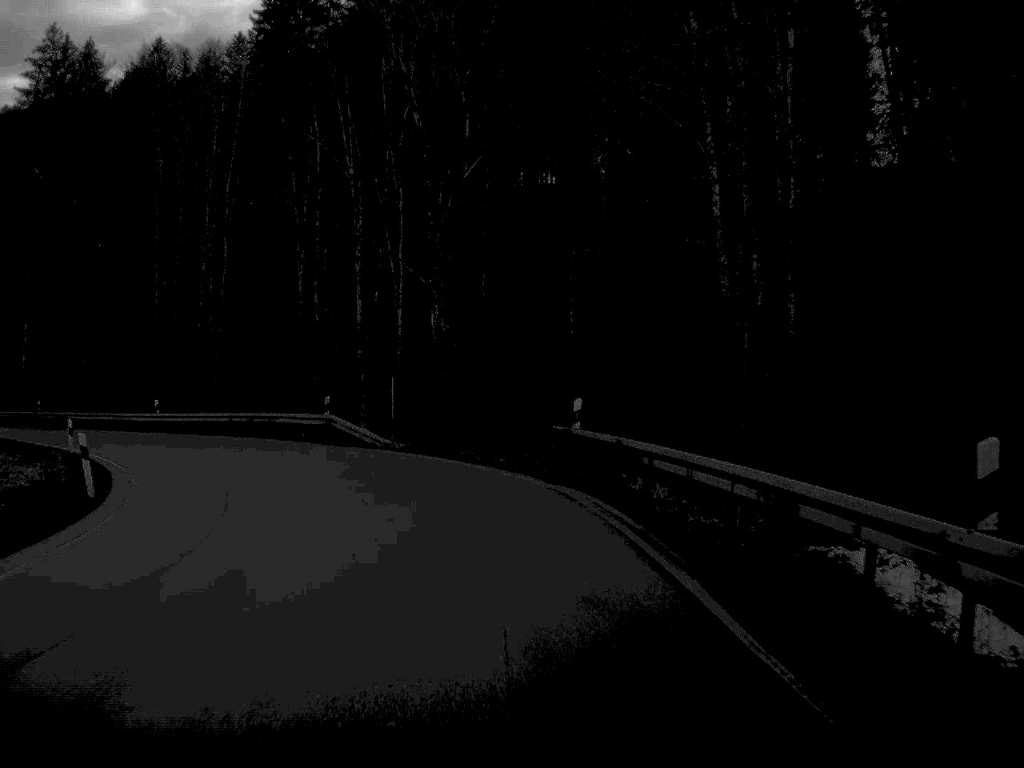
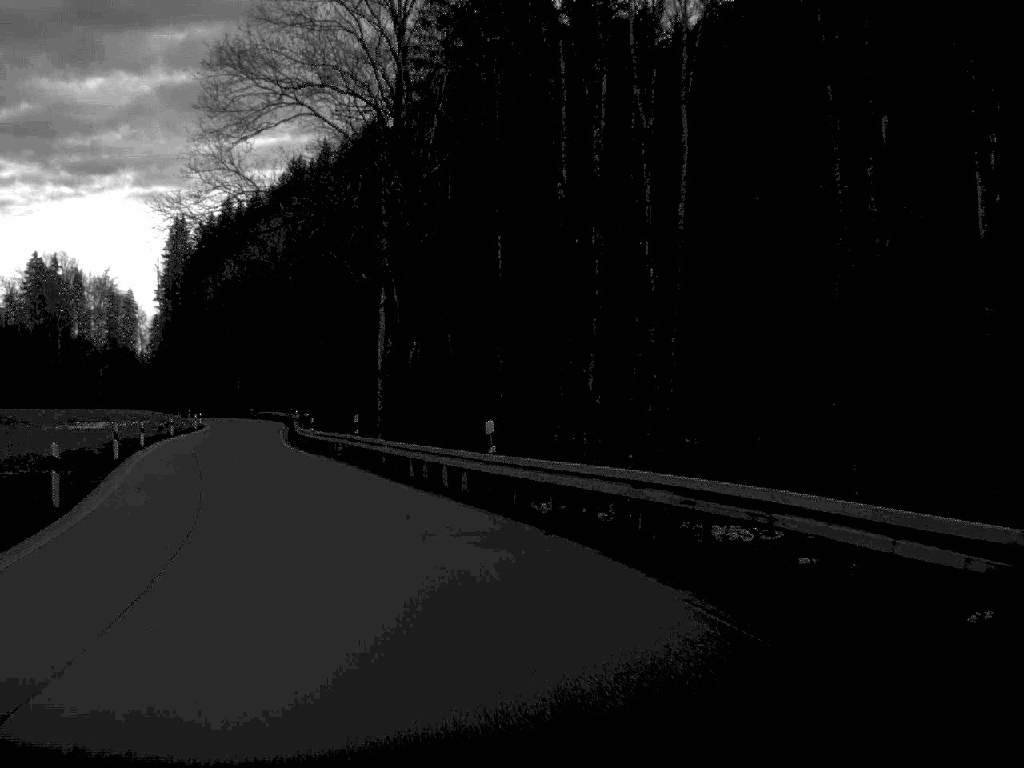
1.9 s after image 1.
(-5.7, +31.2) m; -24°
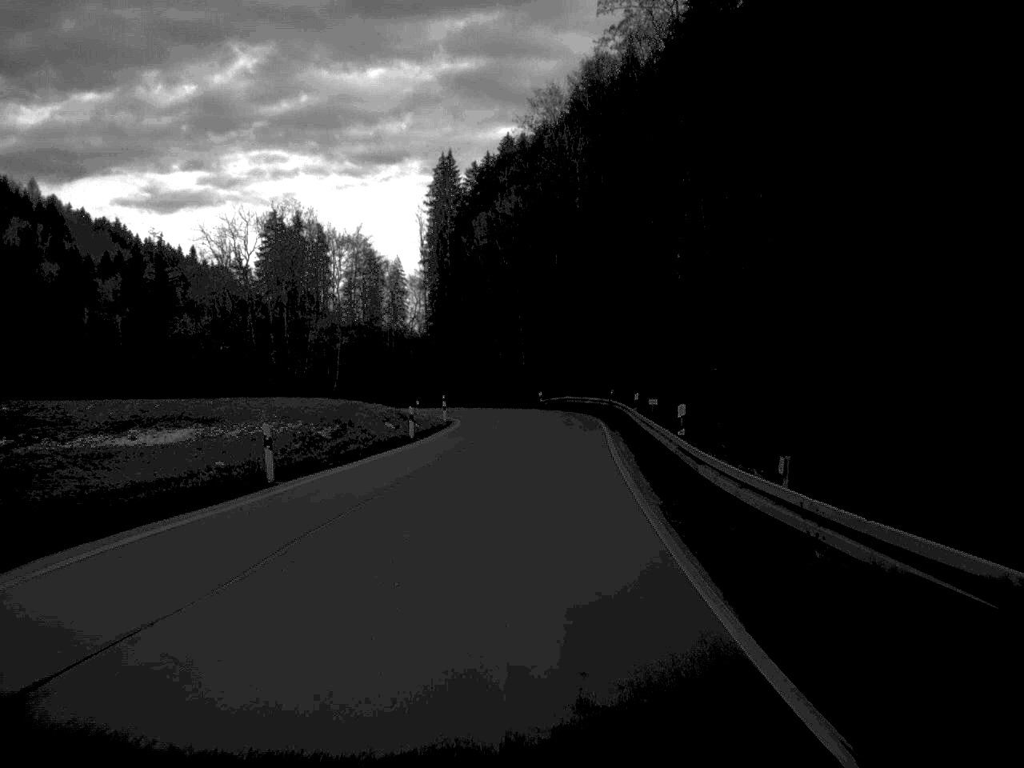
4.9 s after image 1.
(-10.1, +50.5) m; -12°
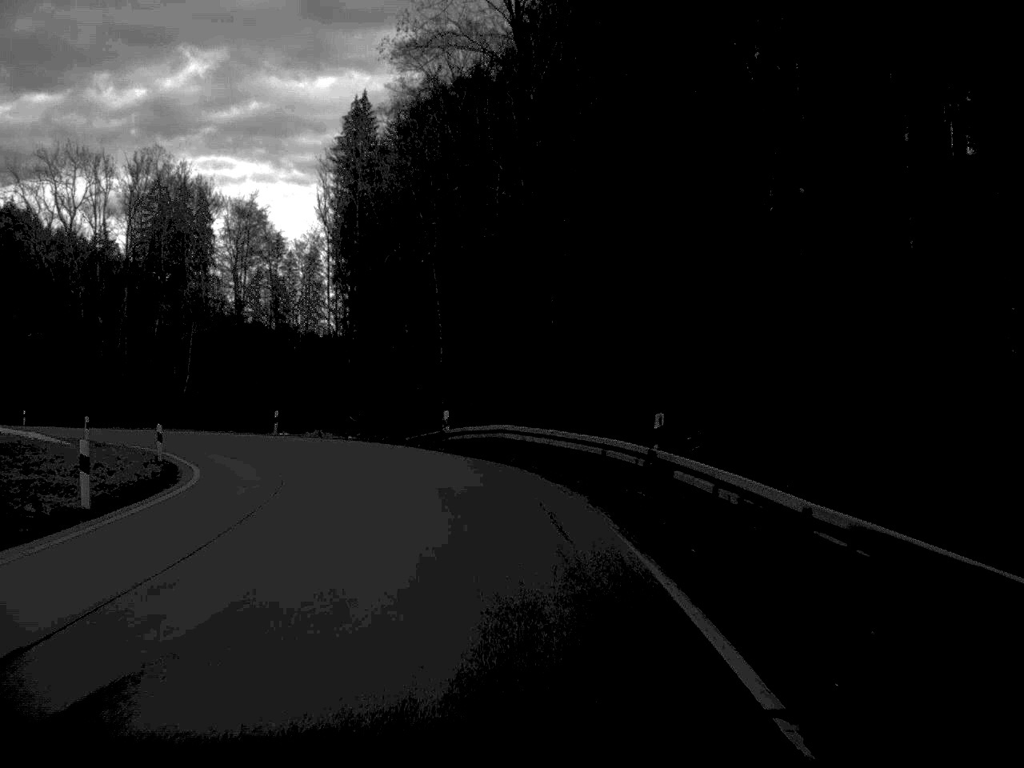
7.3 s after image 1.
(+1.4, +44.0) m; +2°
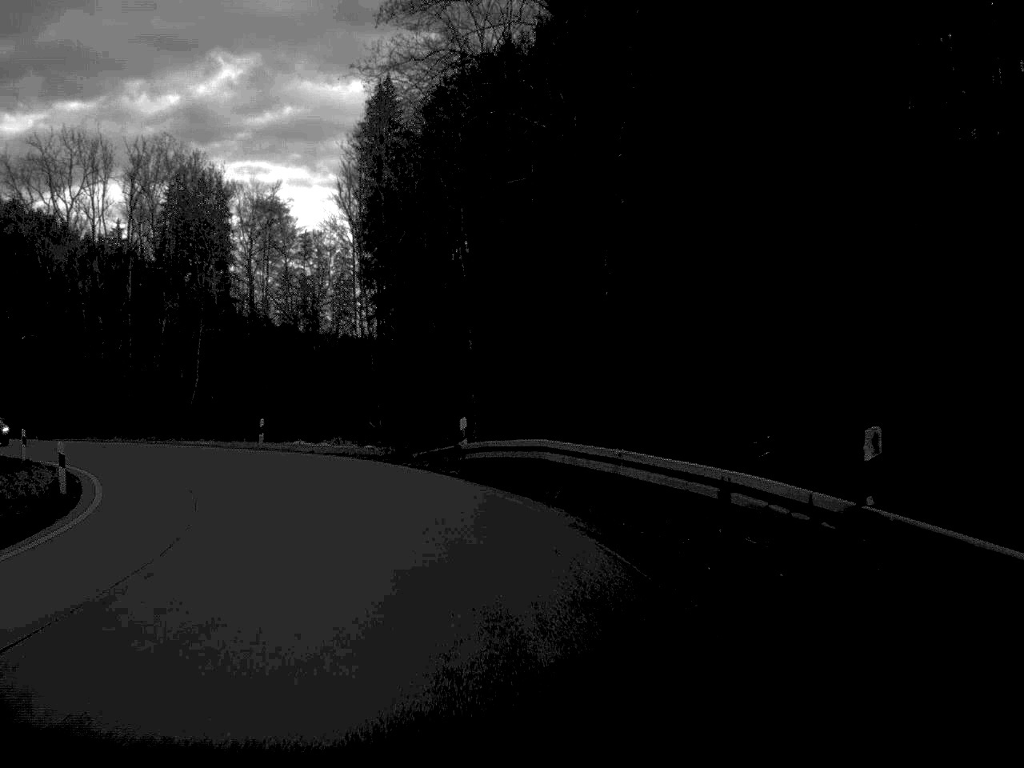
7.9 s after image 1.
(-0.1, +9.7) m; -2°
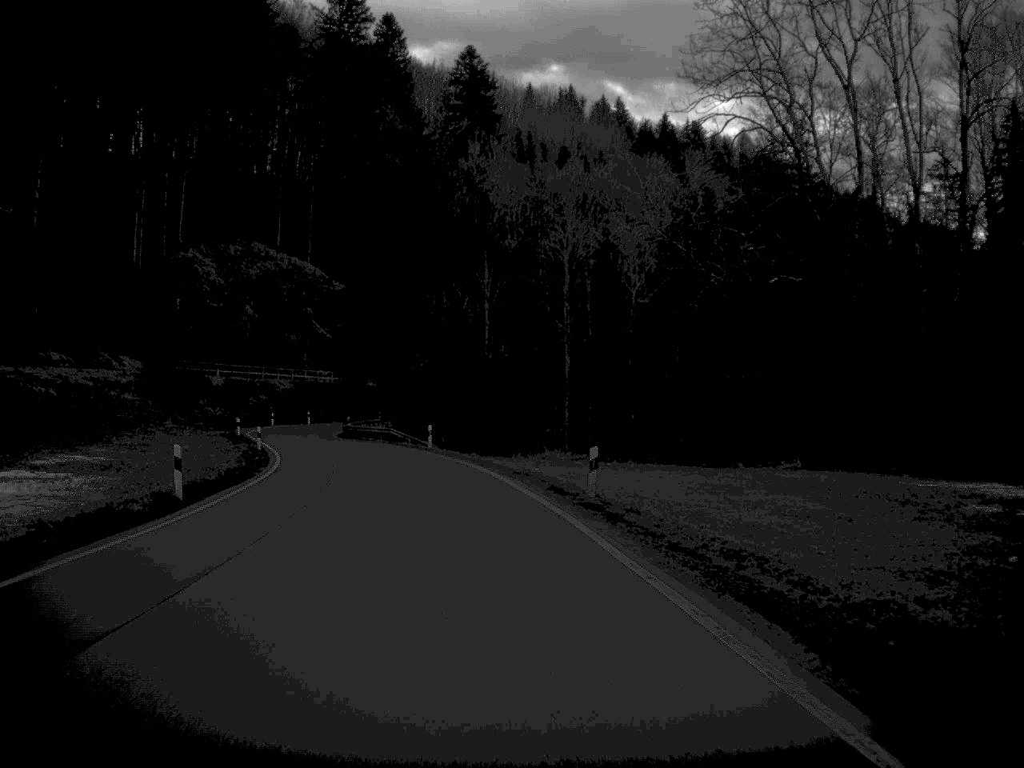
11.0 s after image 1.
(-14.5, +44.7) m; -37°
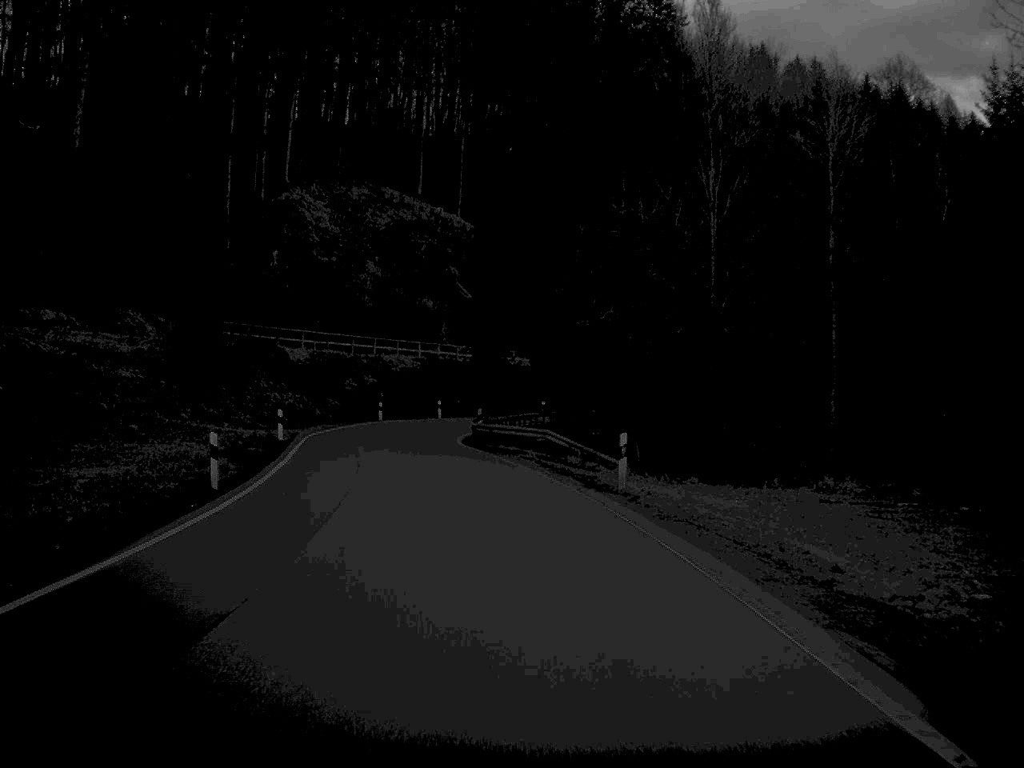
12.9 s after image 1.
(-2.4, +31.5) m; -8°
